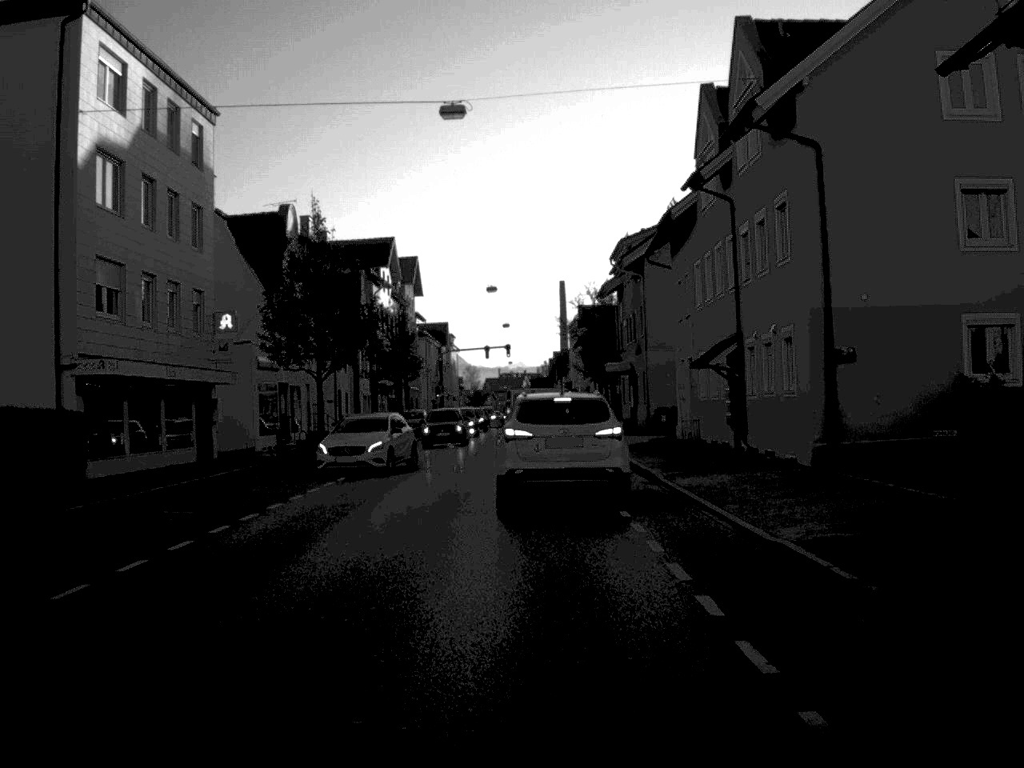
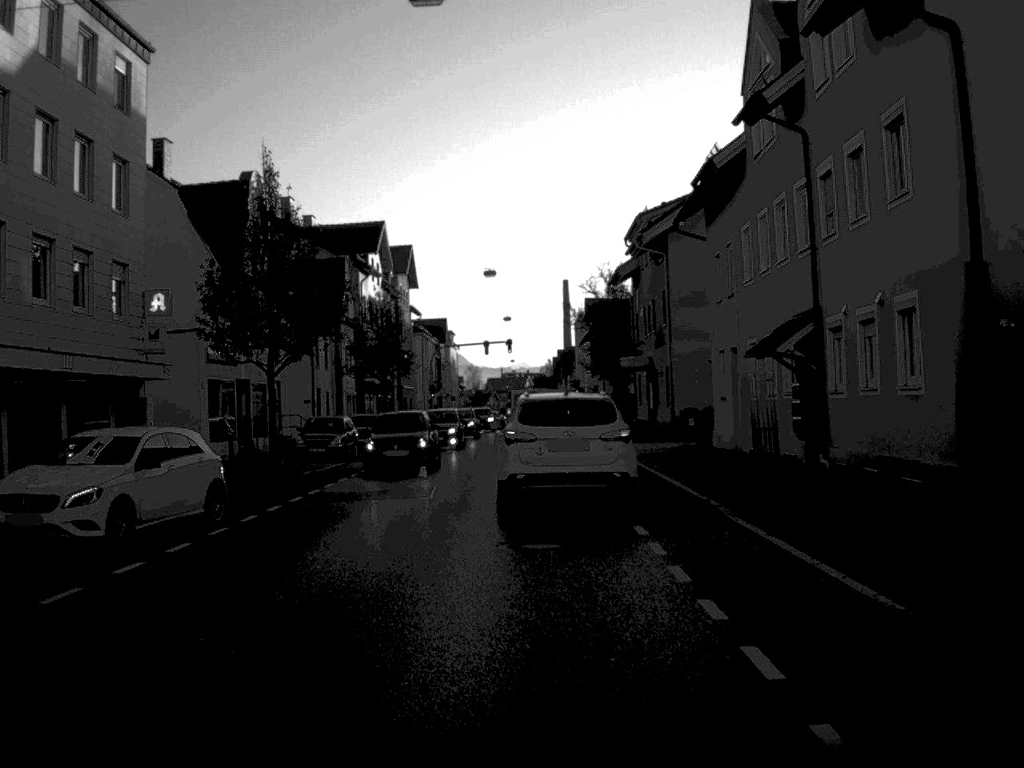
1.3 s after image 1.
(0.0, +8.1) m; 0°
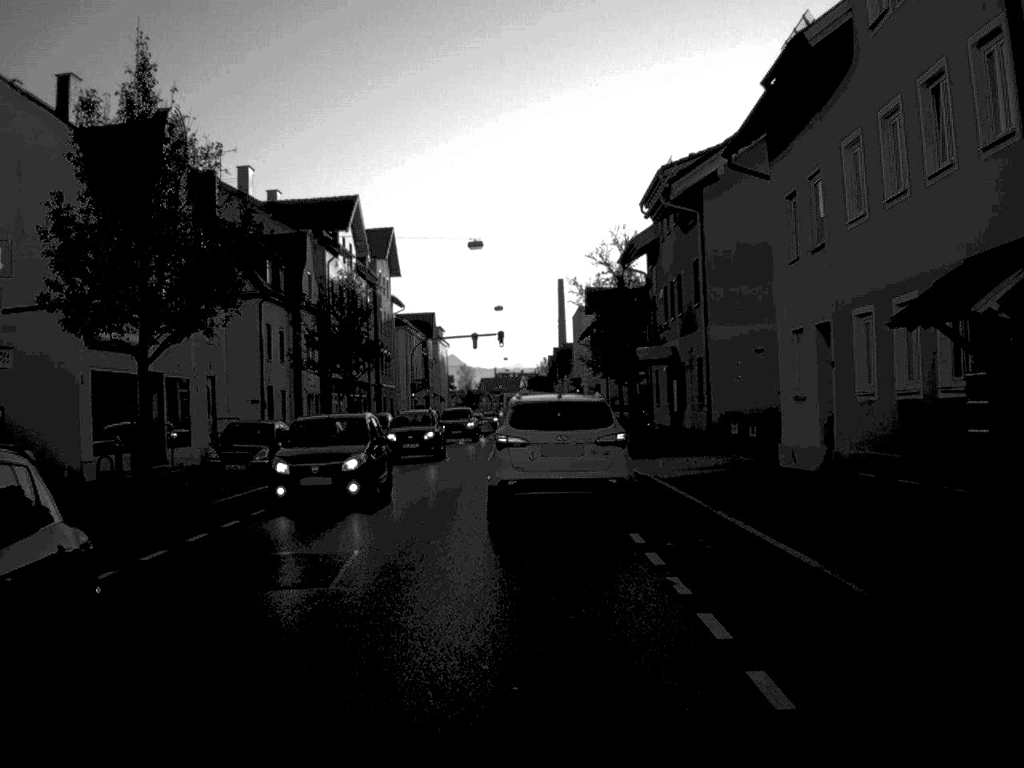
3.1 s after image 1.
(0.0, +10.6) m; 0°
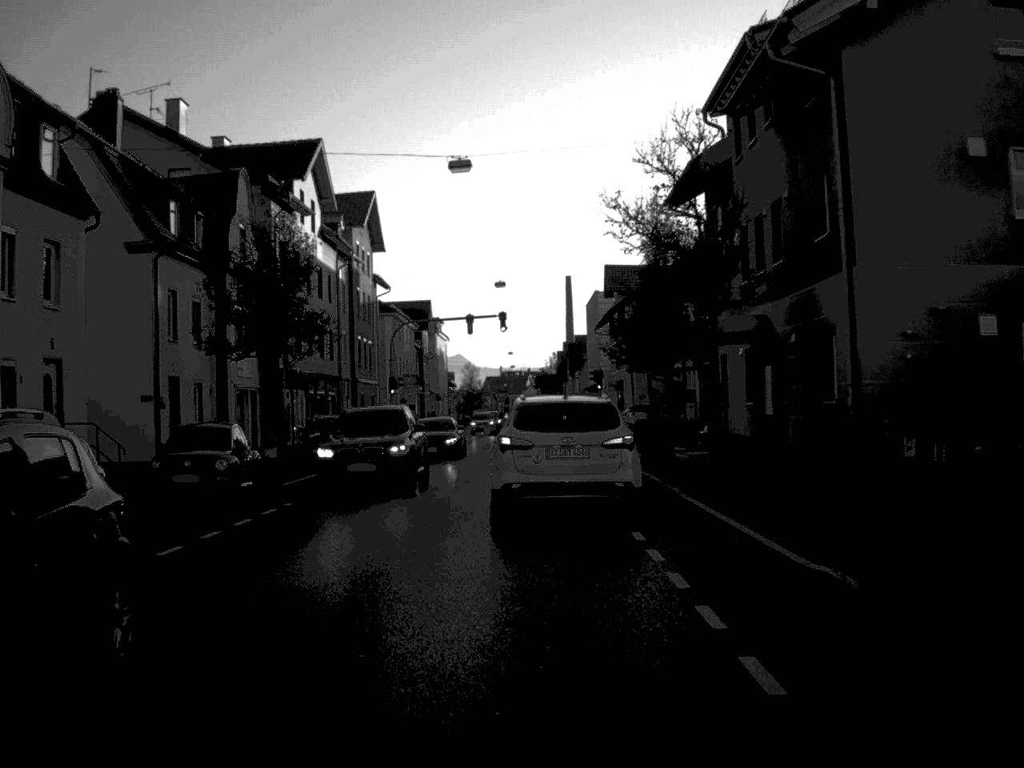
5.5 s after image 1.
(-0.1, +15.5) m; 0°
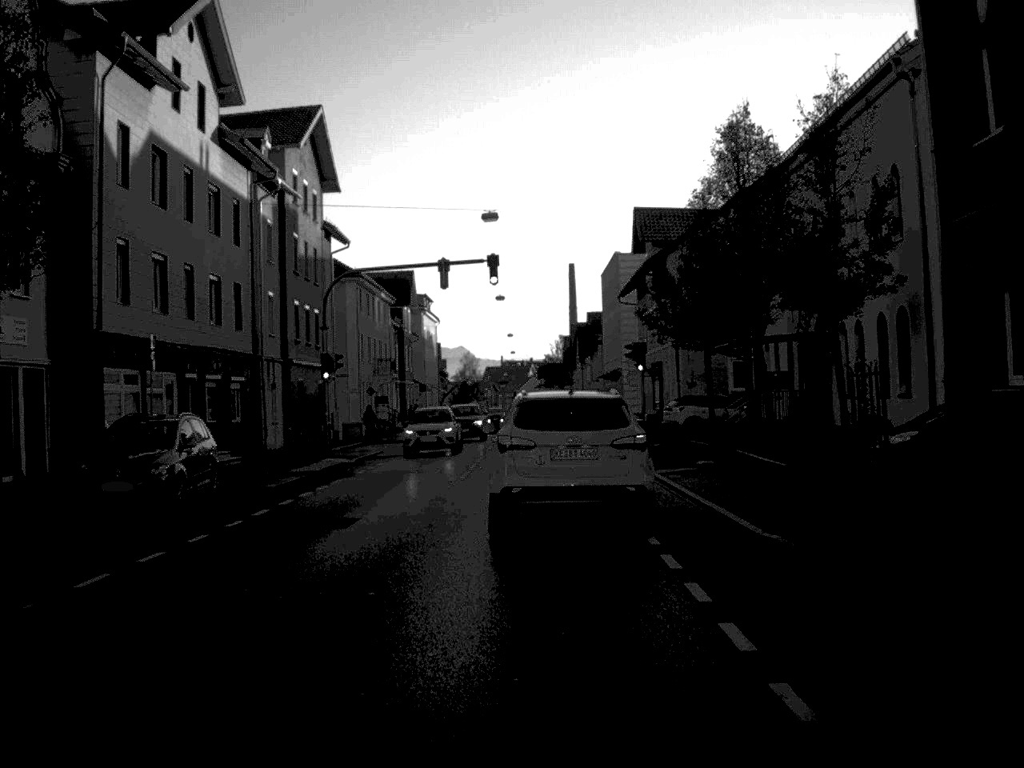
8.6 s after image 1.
(0.0, +20.7) m; 0°
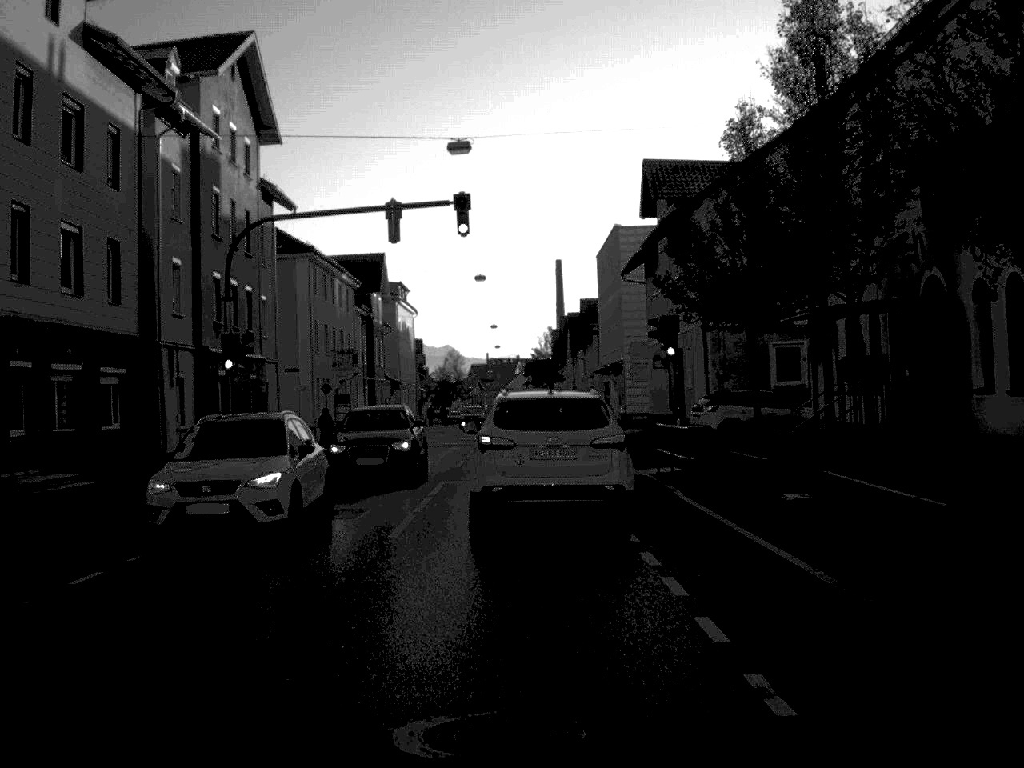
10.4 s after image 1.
(+0.1, +11.6) m; +1°
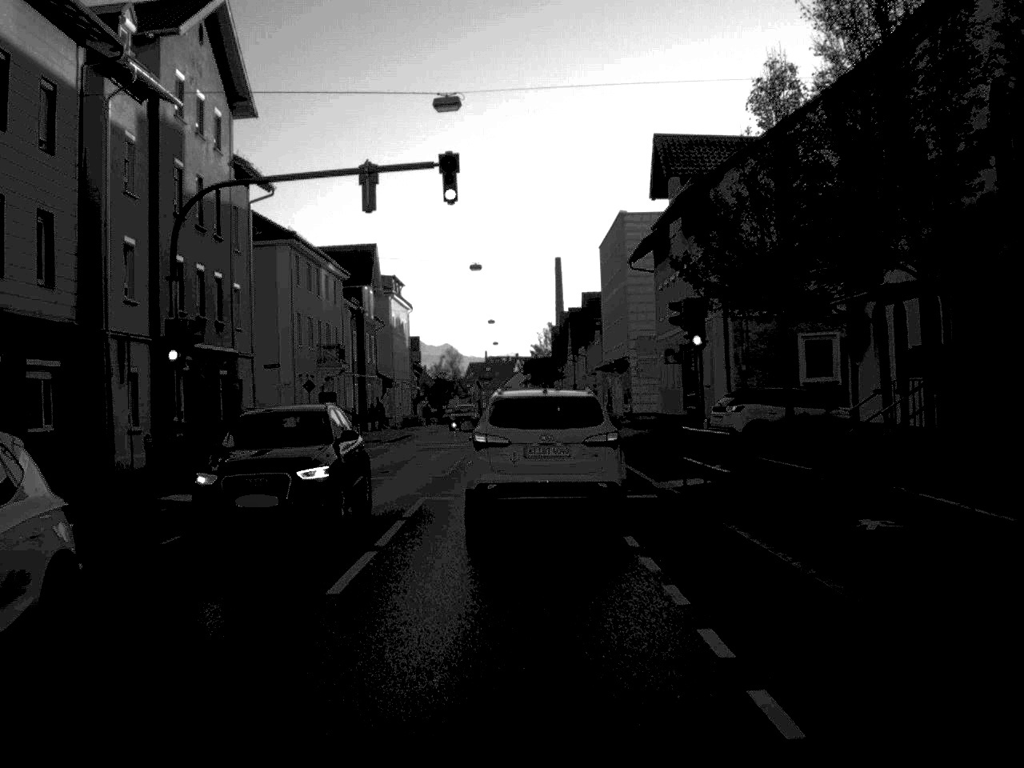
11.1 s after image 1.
(0.0, +4.5) m; 0°
